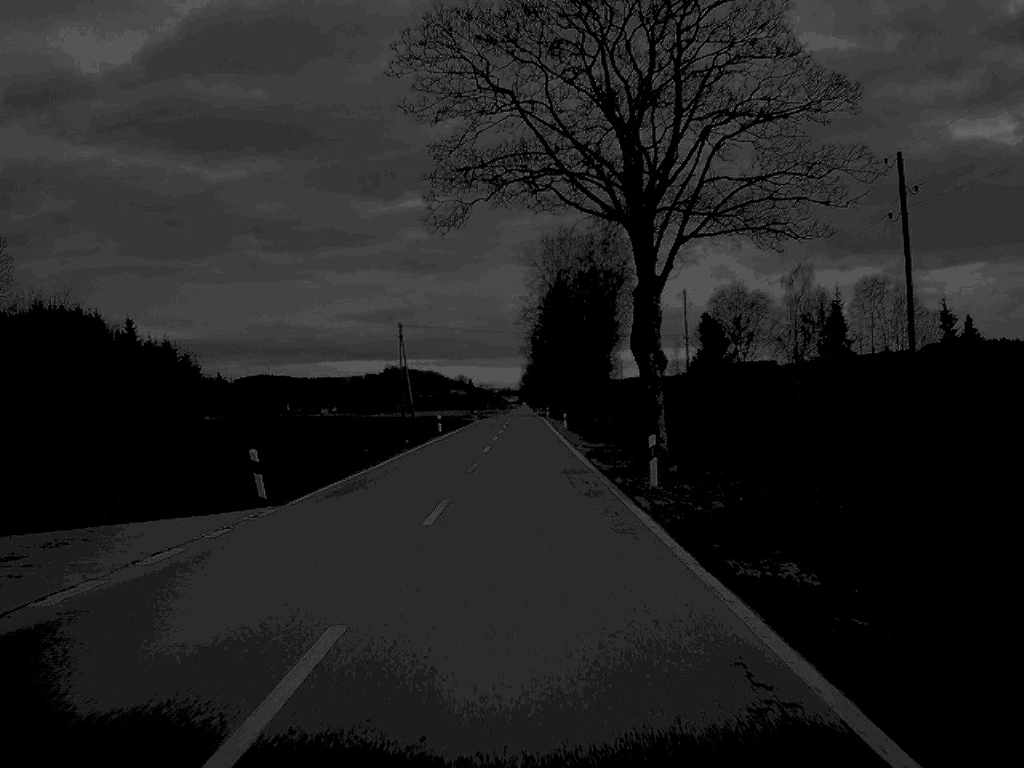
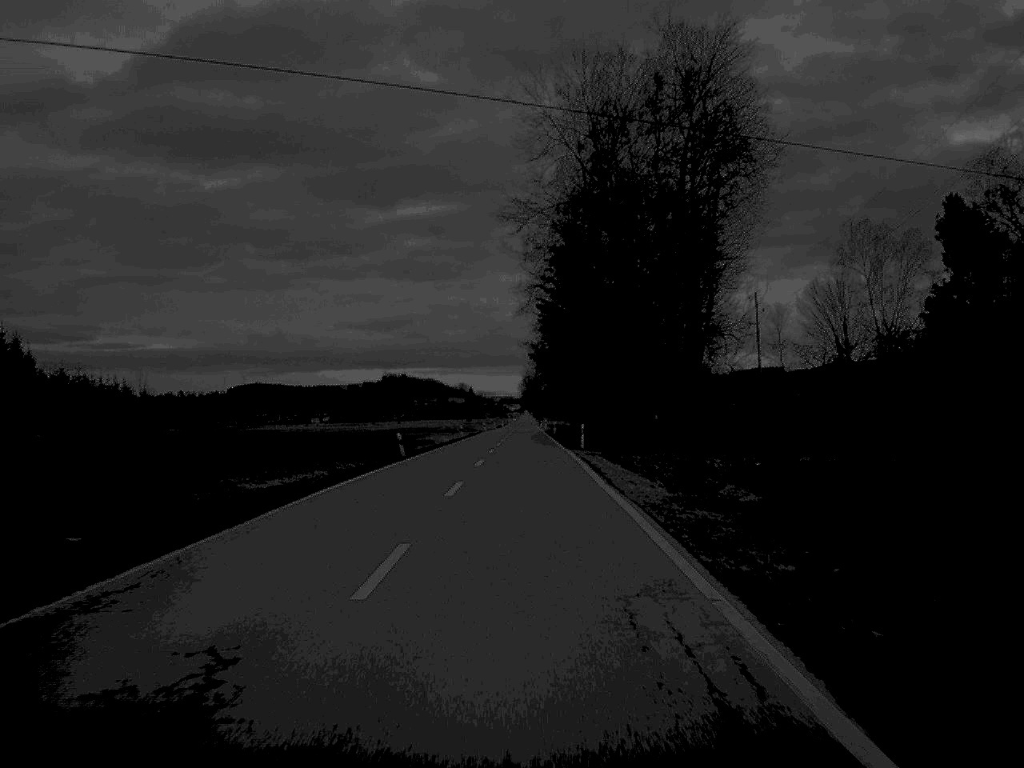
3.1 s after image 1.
(+0.1, +79.6) m; 0°
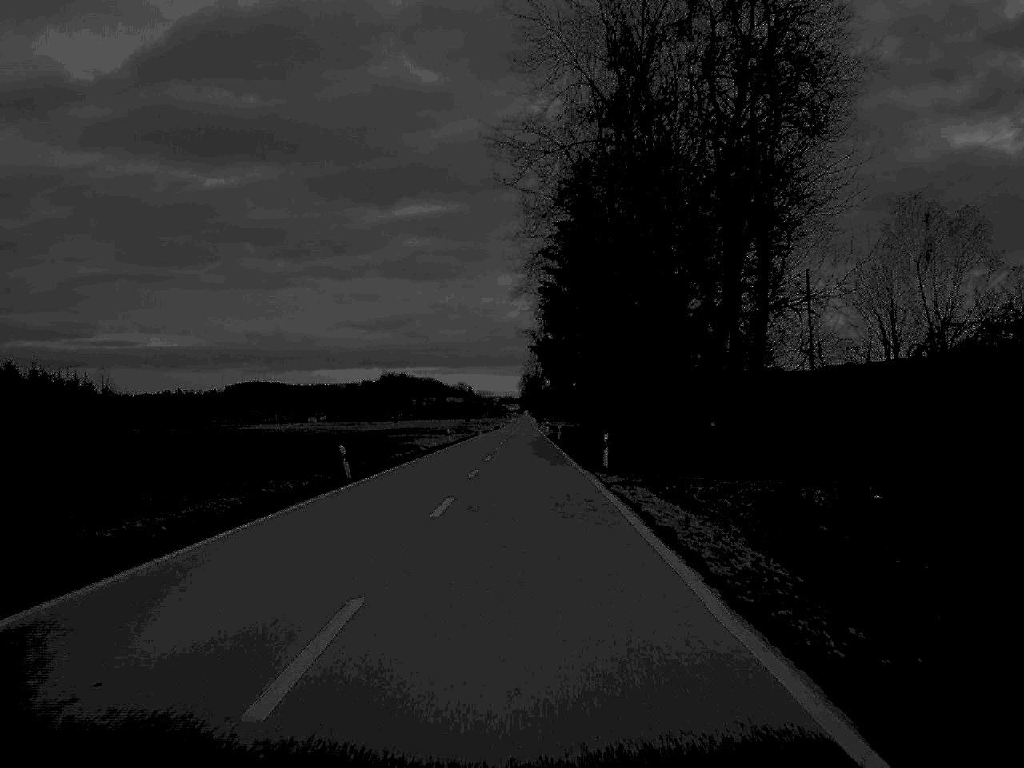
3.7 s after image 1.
(0.0, +15.9) m; 0°
